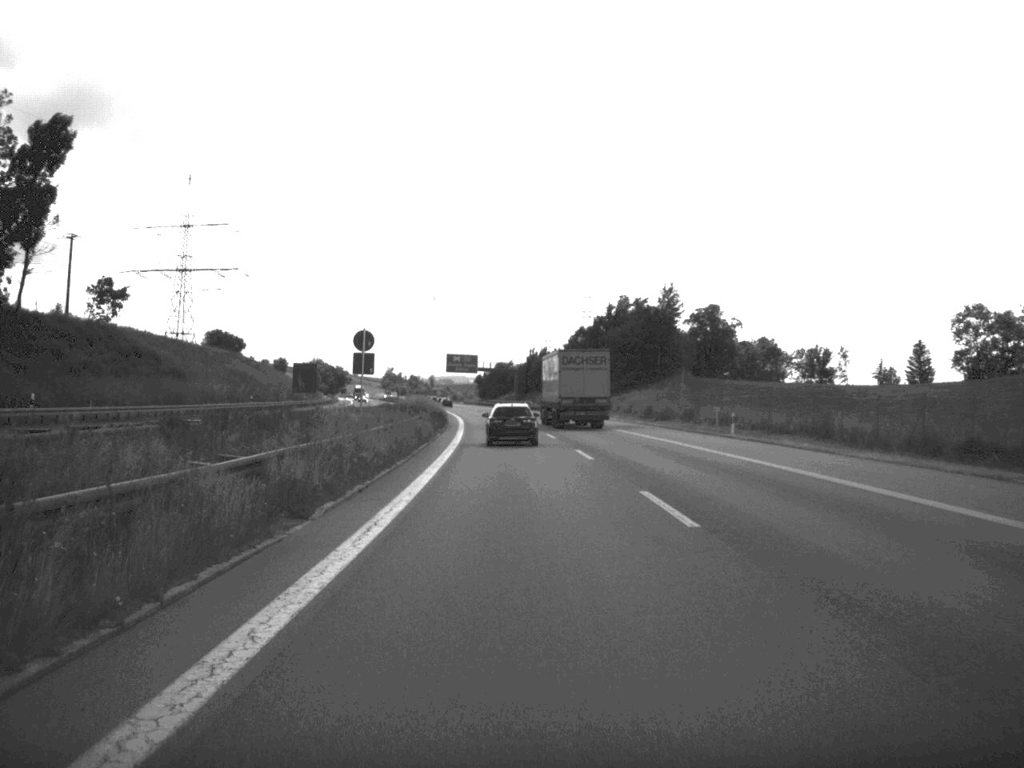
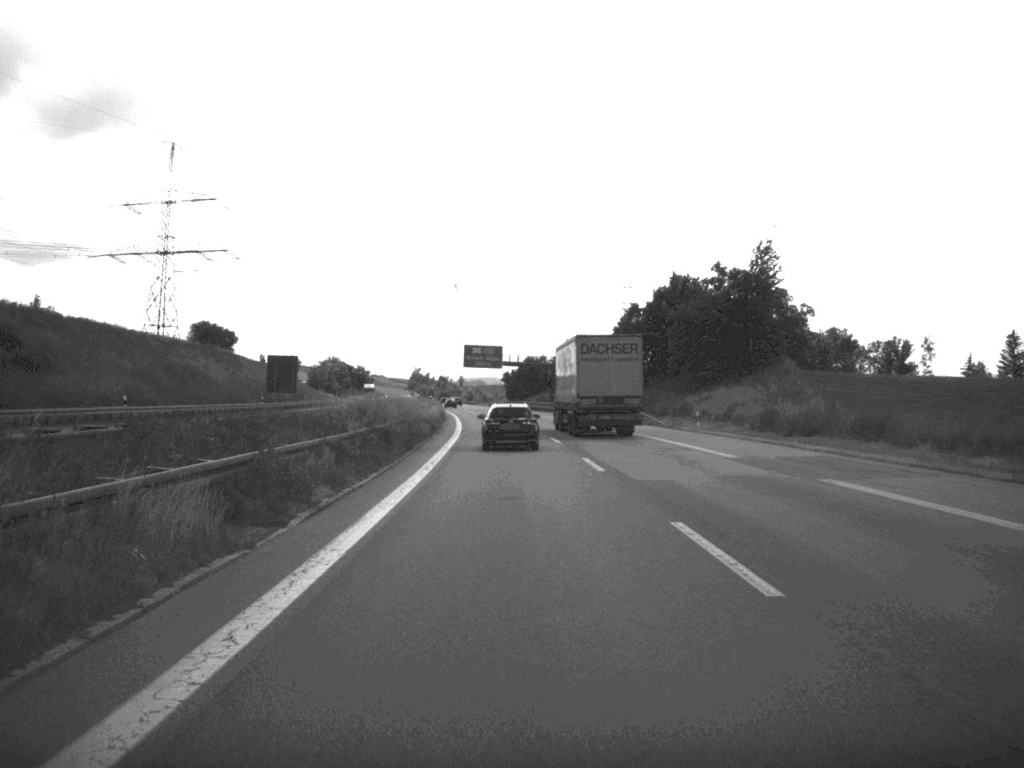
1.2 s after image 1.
(-0.5, +40.8) m; -2°
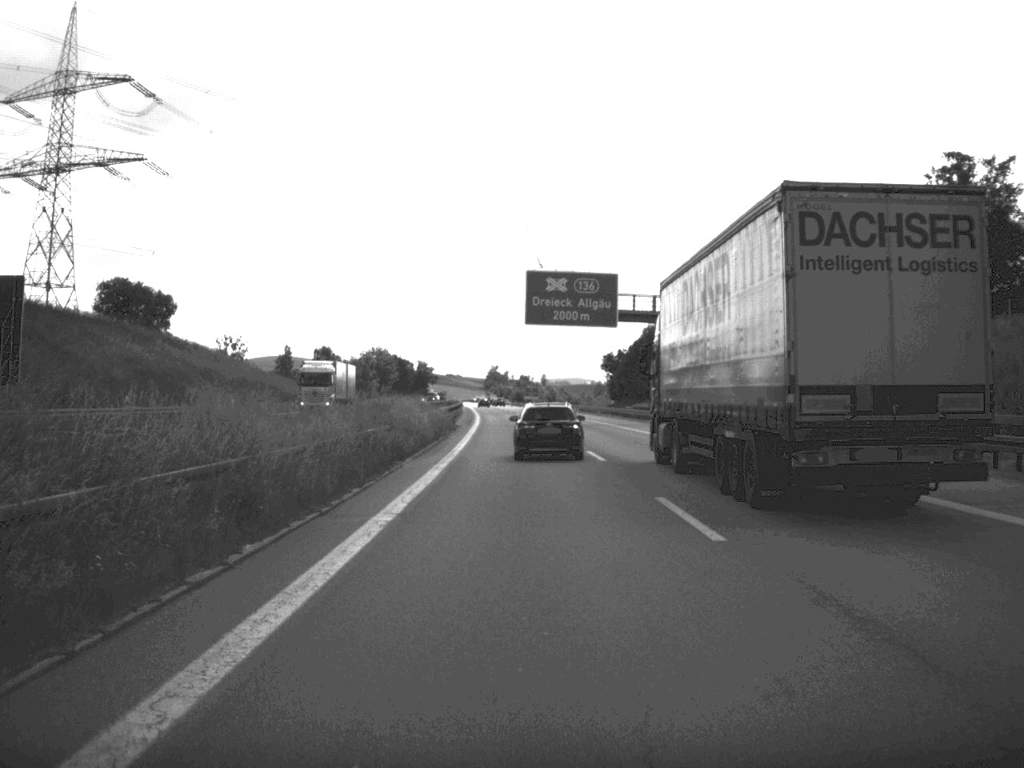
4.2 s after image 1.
(-3.9, +102.2) m; -4°
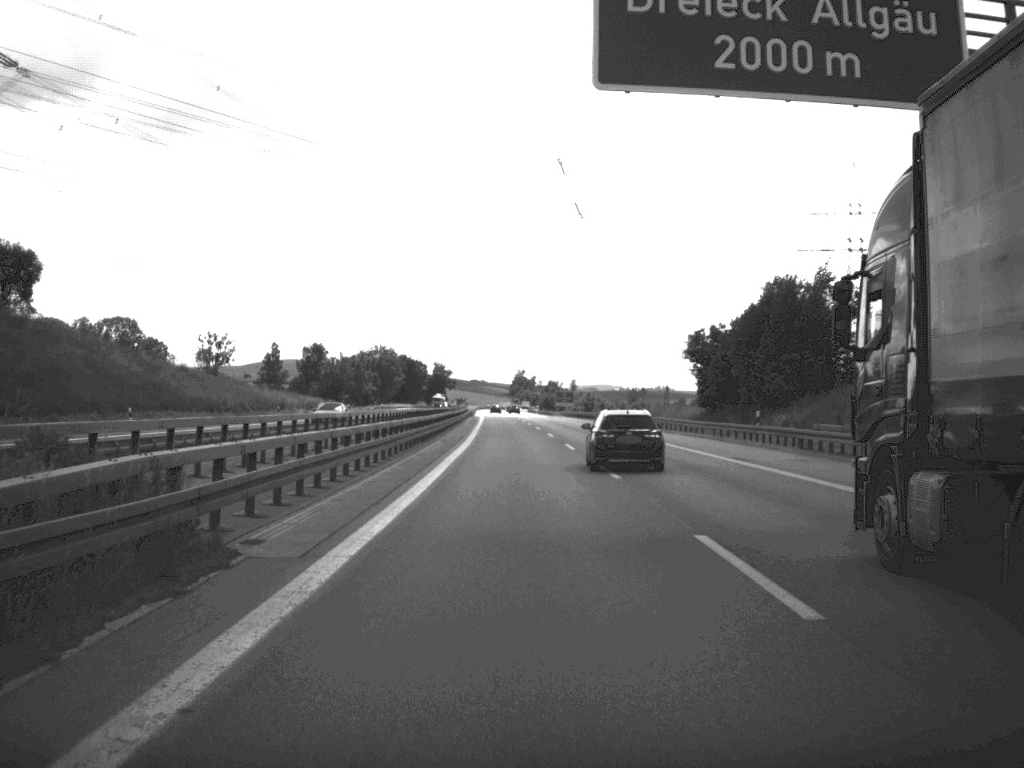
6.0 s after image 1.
(-0.7, +57.5) m; -1°
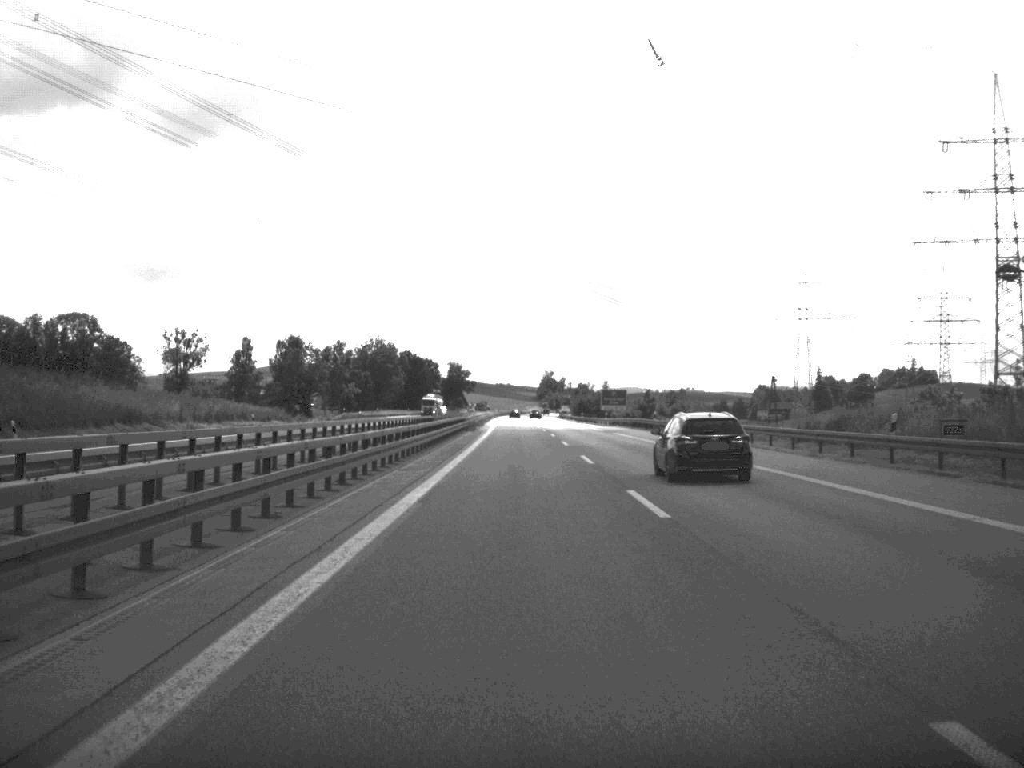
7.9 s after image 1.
(-0.8, +62.0) m; -1°
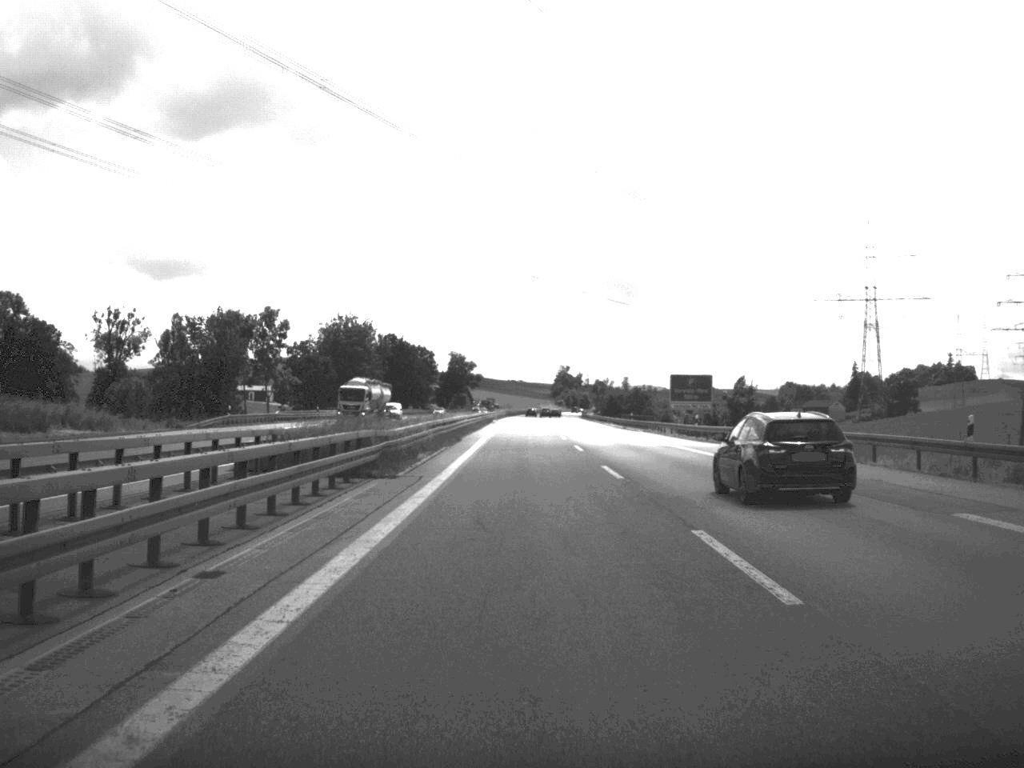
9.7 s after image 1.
(-0.4, +61.2) m; -1°
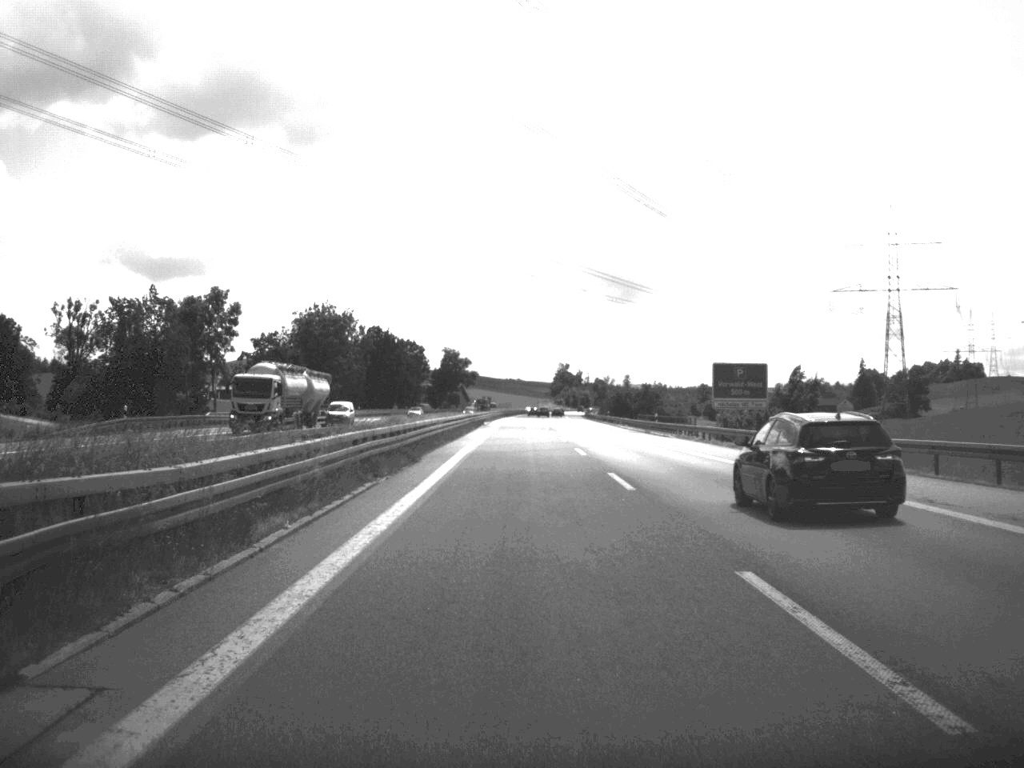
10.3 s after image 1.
(0.0, +21.7) m; 0°
